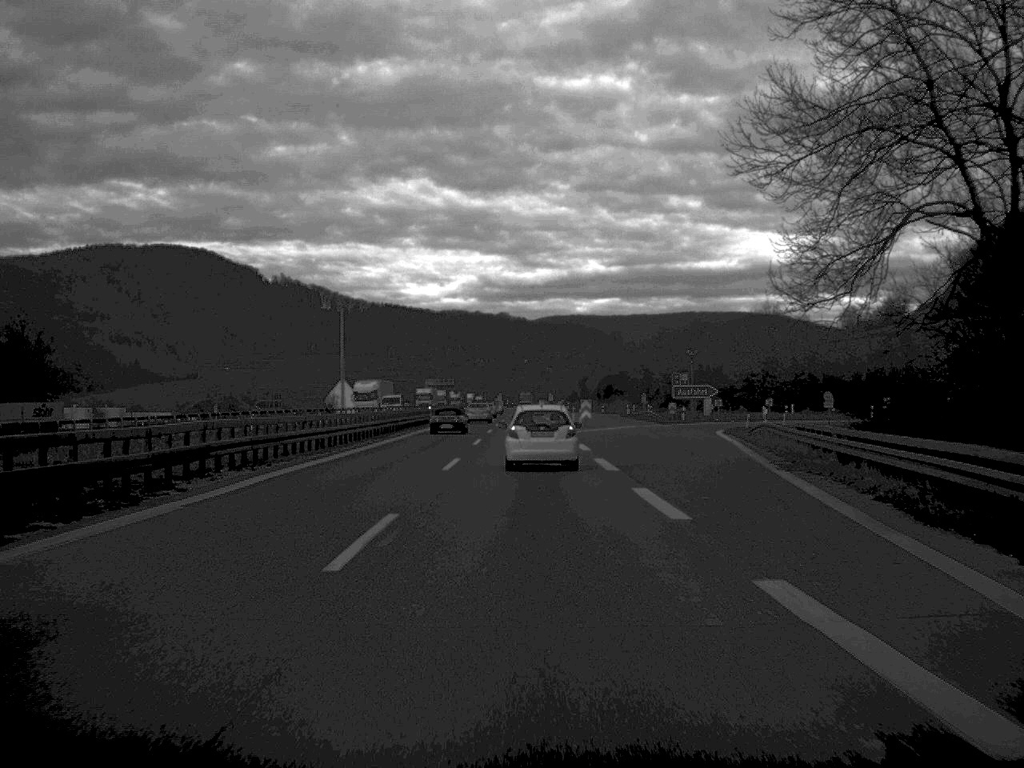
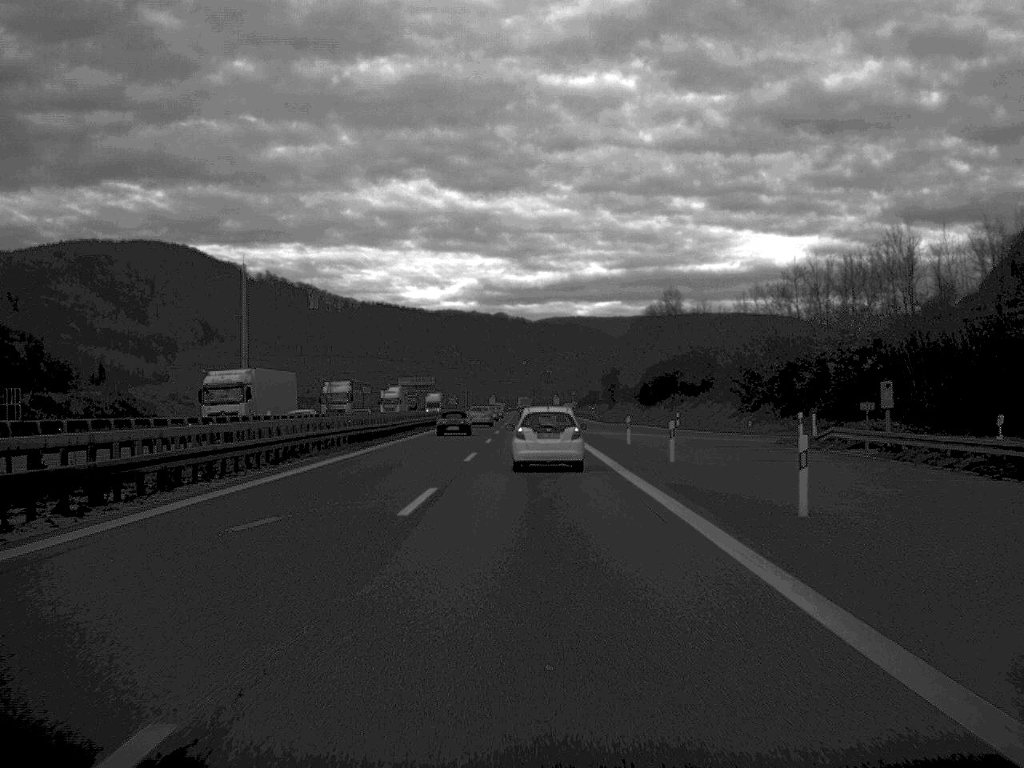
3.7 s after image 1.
(-0.1, +82.8) m; 0°
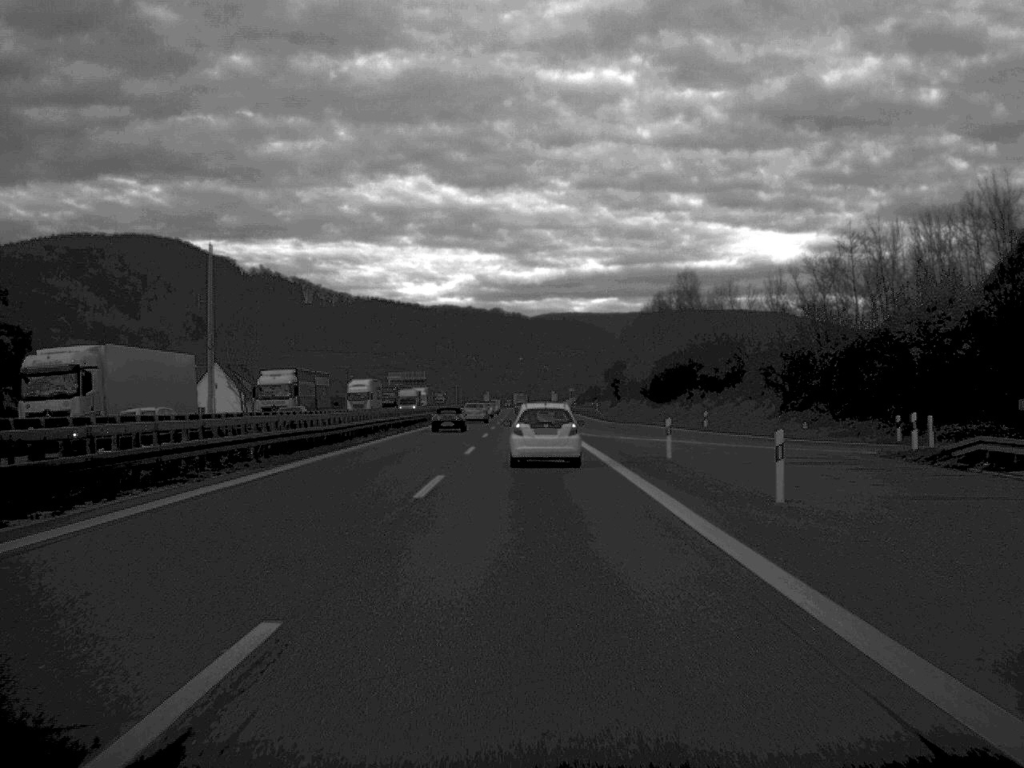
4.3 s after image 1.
(0.0, +15.2) m; 0°
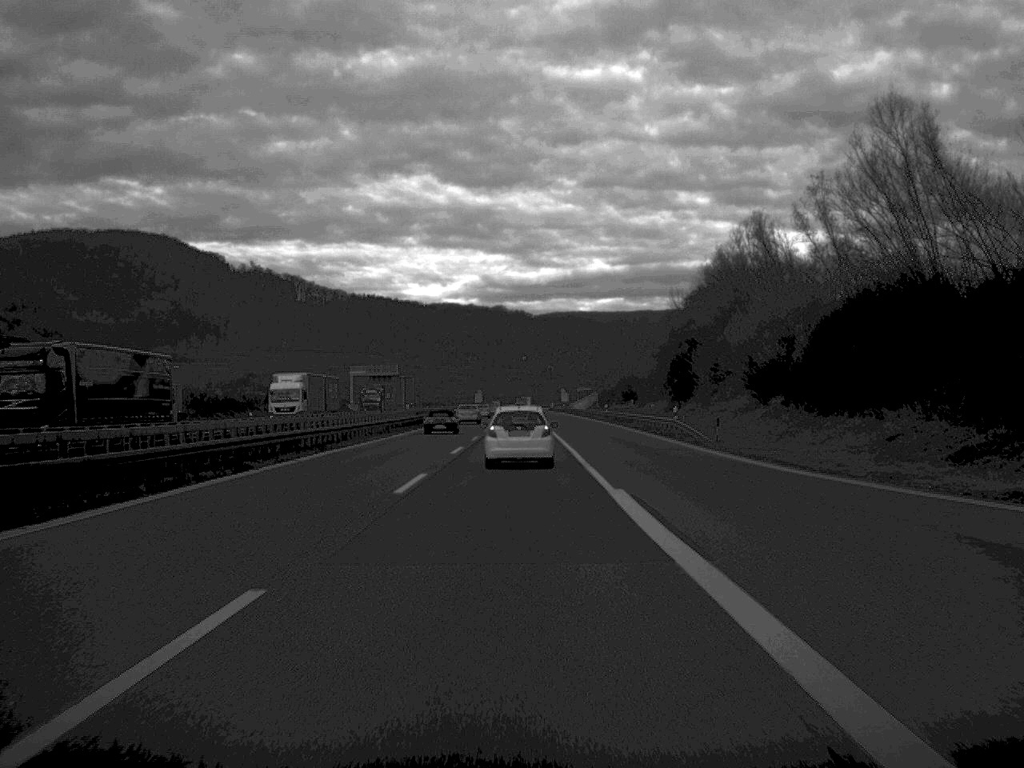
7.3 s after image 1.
(+0.2, +69.1) m; 0°
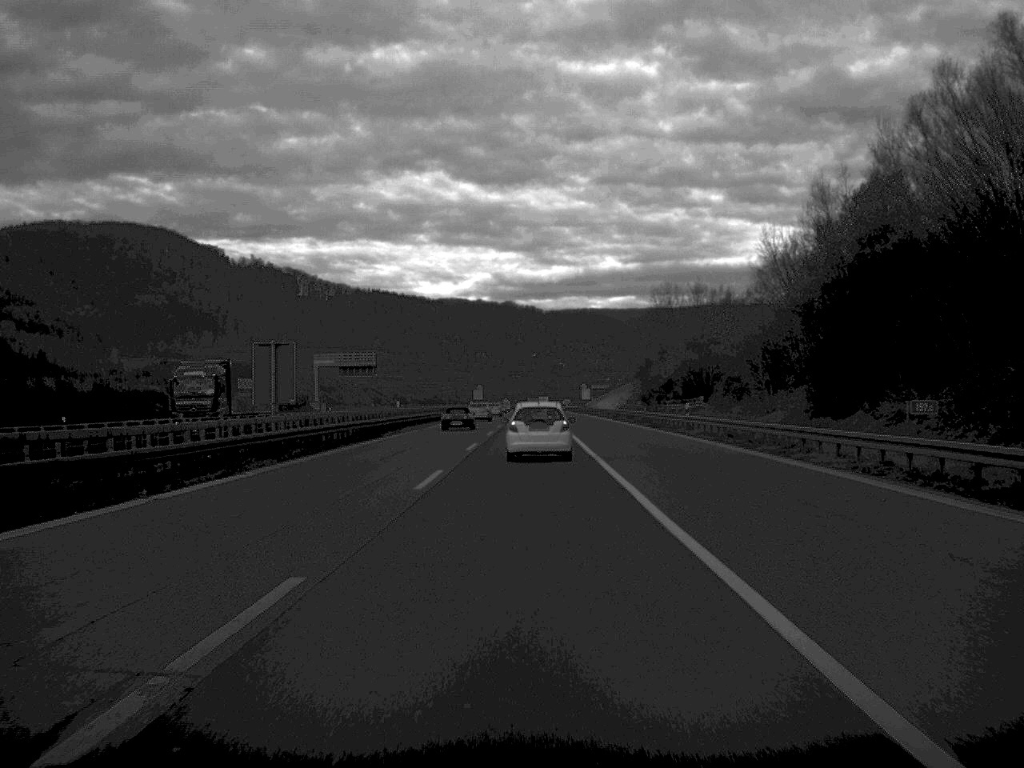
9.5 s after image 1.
(-0.3, +50.0) m; 0°
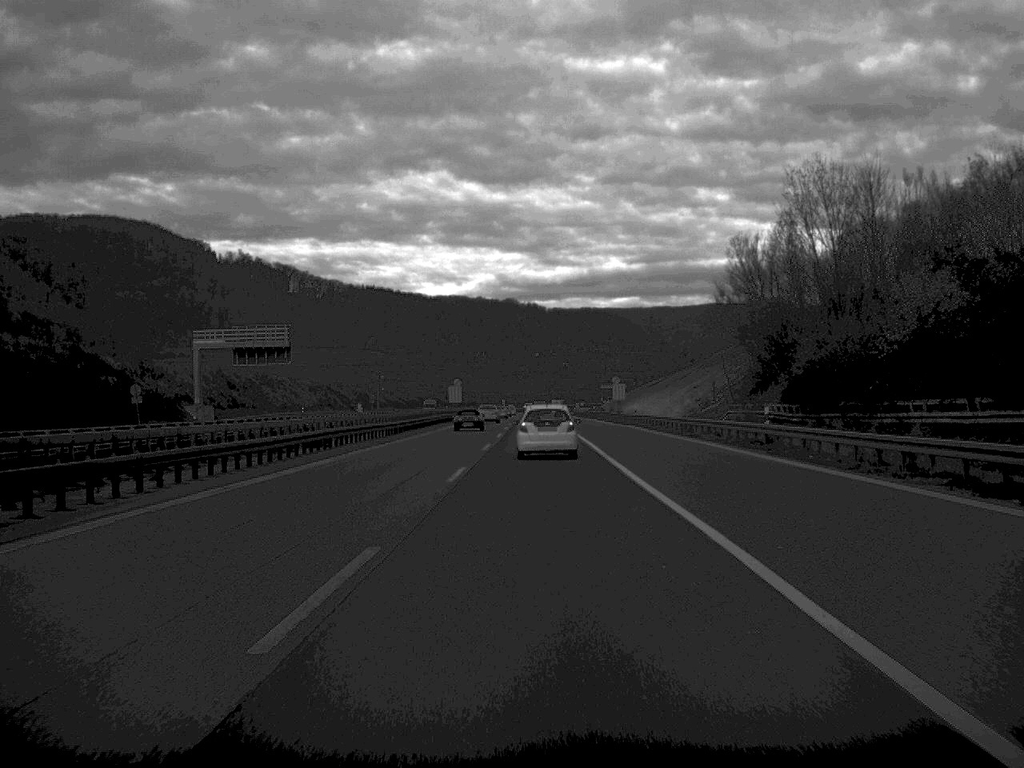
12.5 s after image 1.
(0.0, +68.0) m; 0°
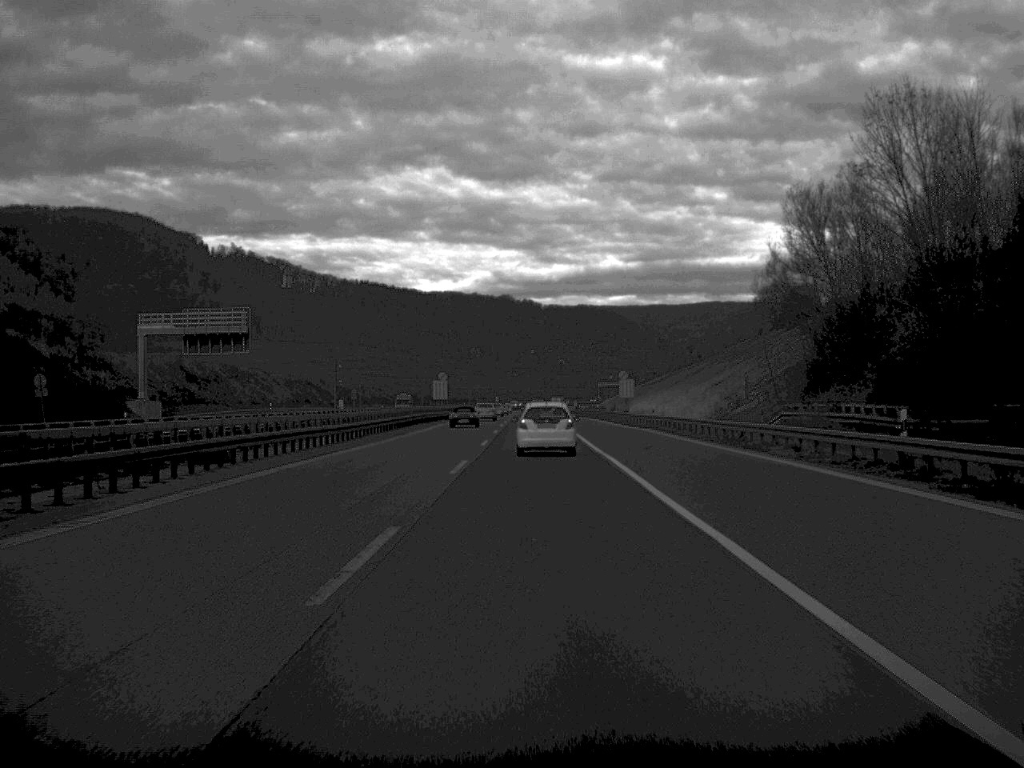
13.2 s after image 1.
(0.0, +16.0) m; 0°
